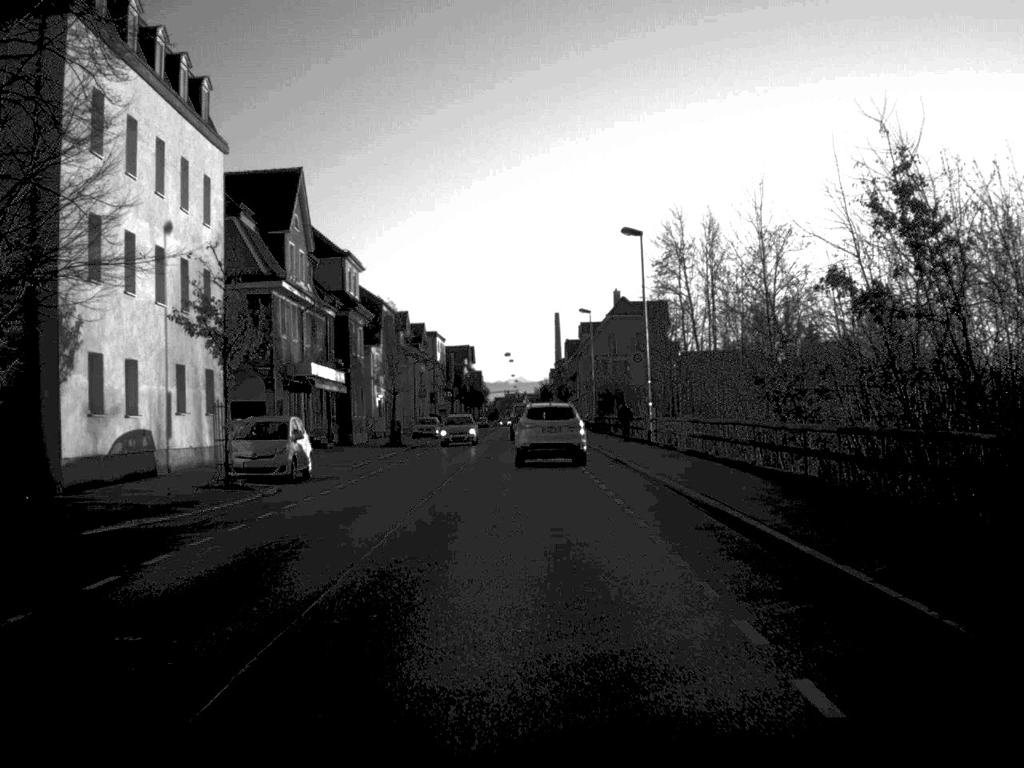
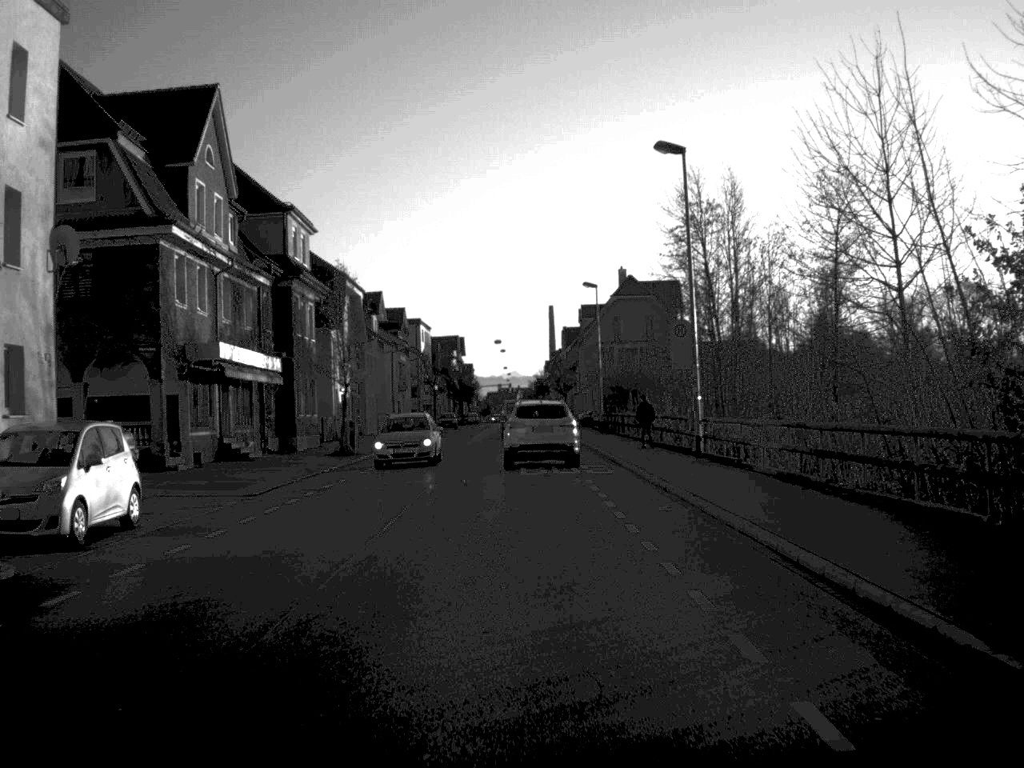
(0.0, +14.6) m; 0°
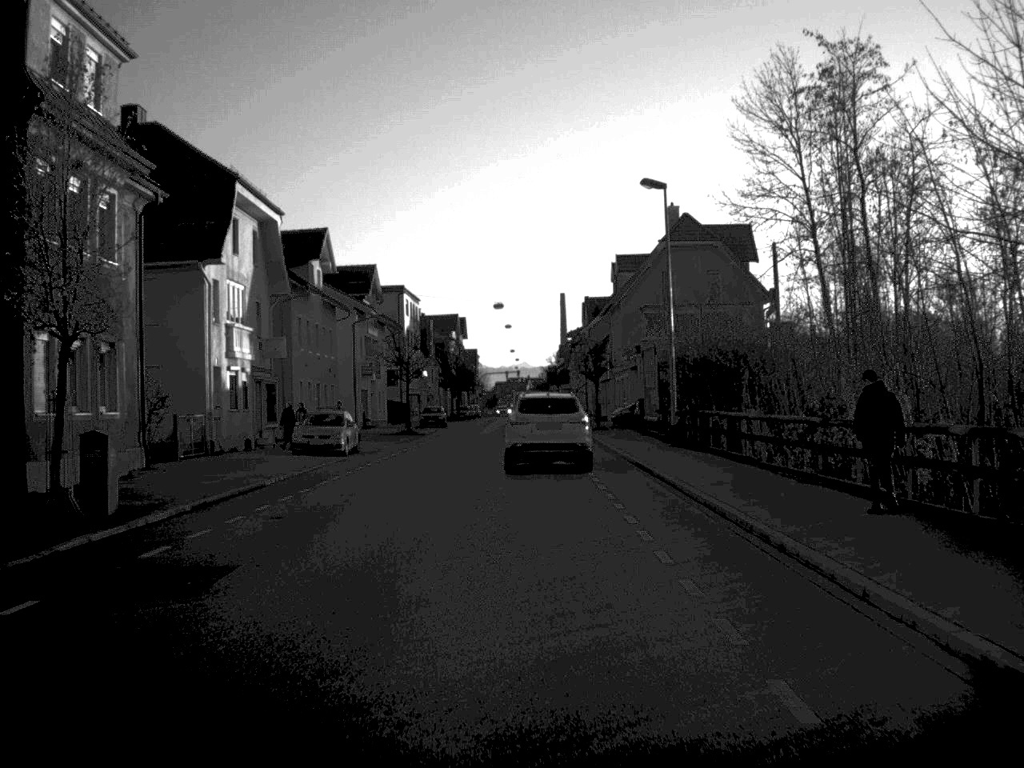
(-0.1, +29.4) m; 0°
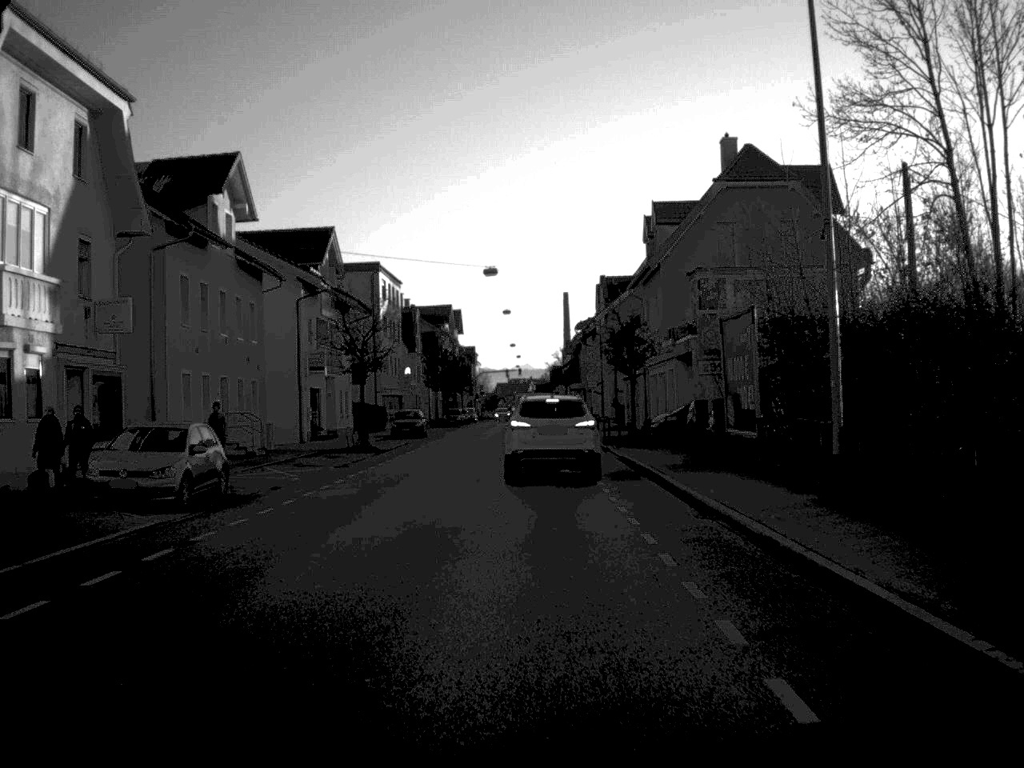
(0.0, +19.9) m; 0°
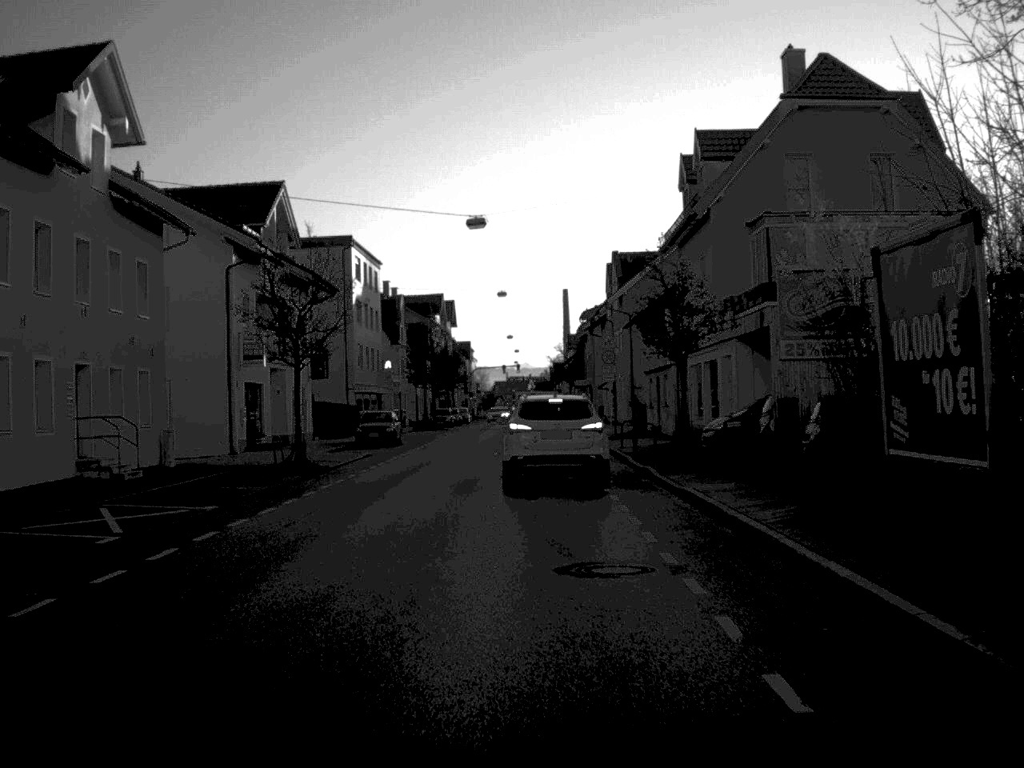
(0.0, +13.7) m; 0°
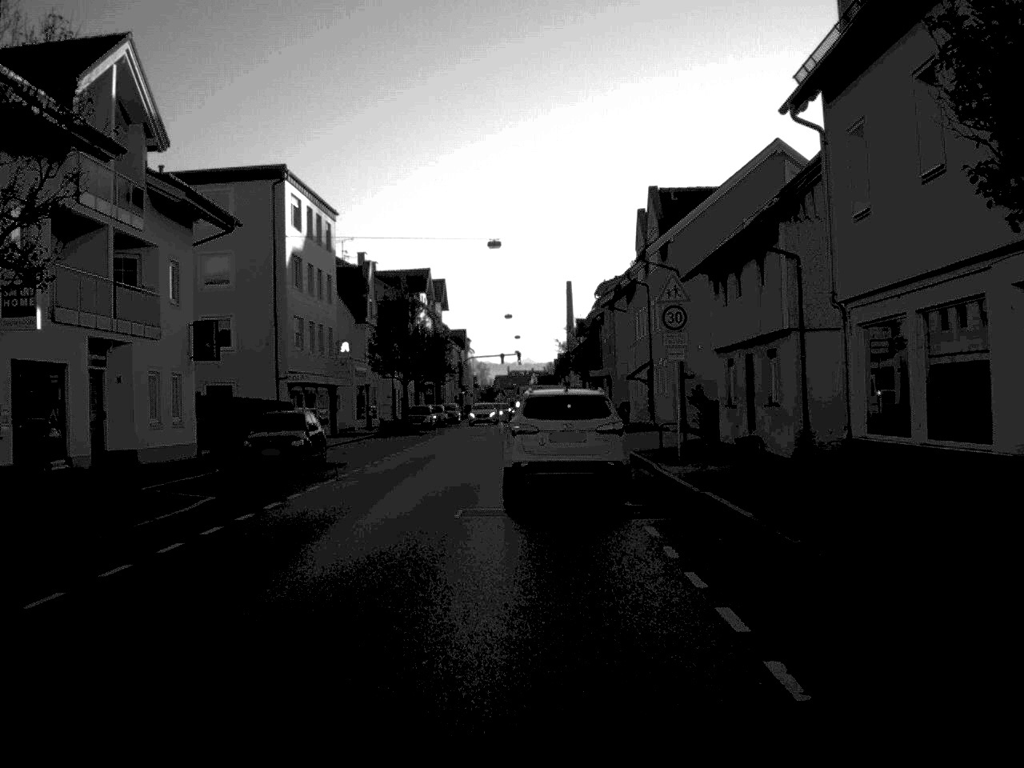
(0.0, +21.7) m; 0°
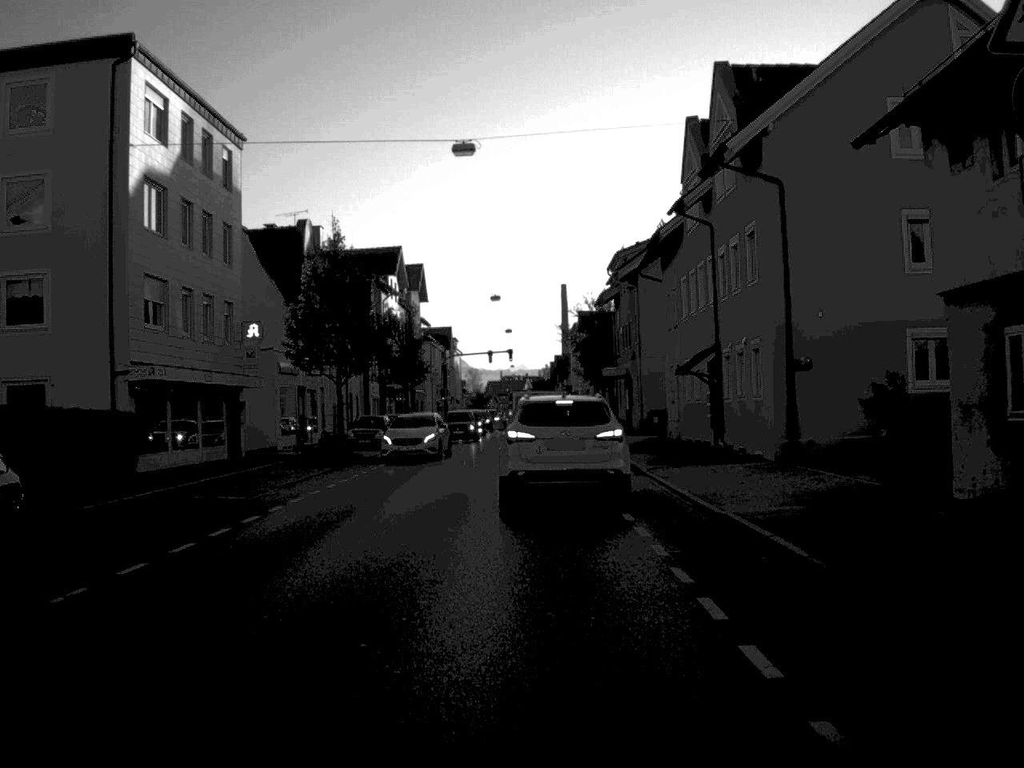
(0.0, +21.0) m; 0°
